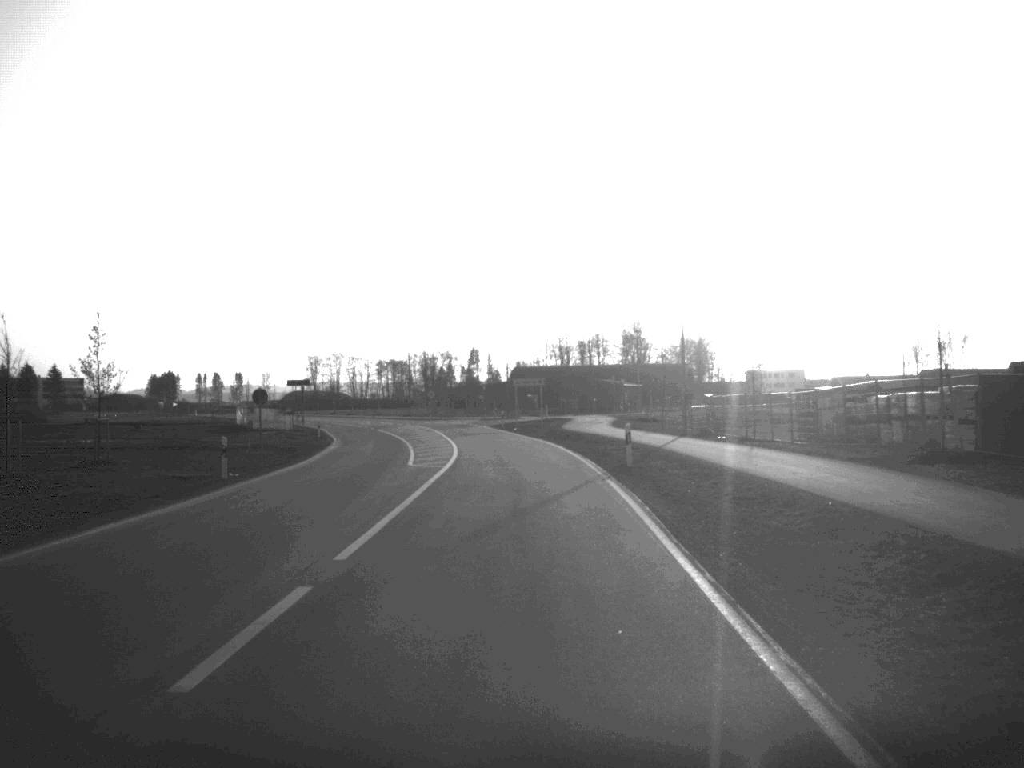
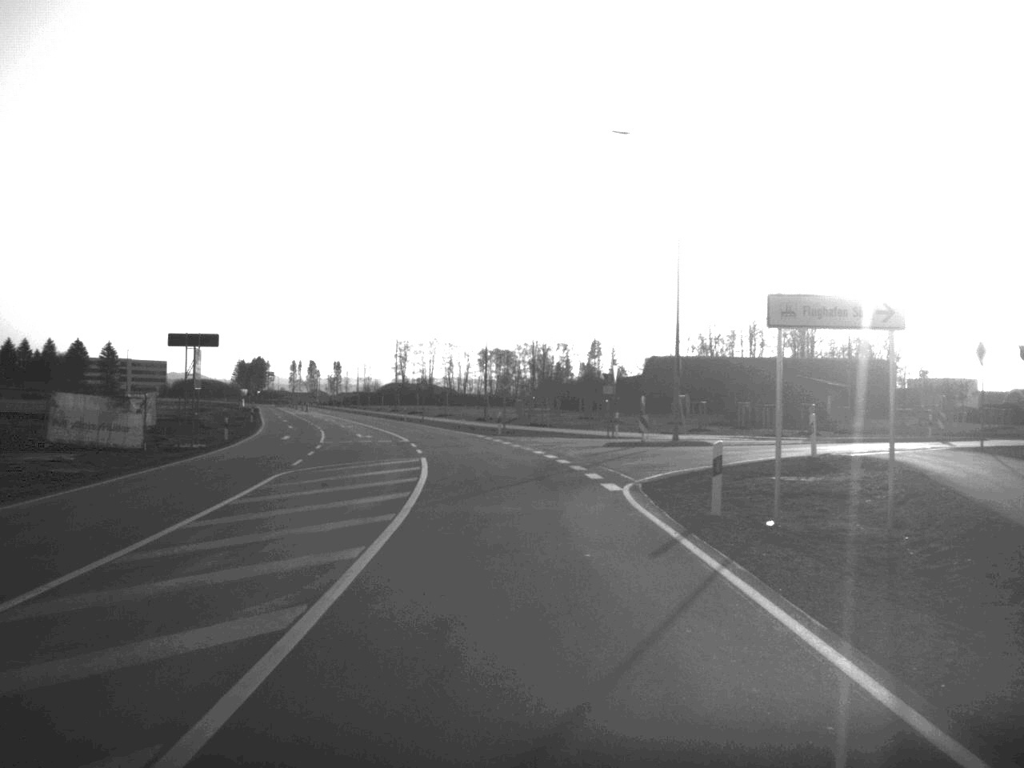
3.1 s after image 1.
(-2.3, +63.0) m; -5°
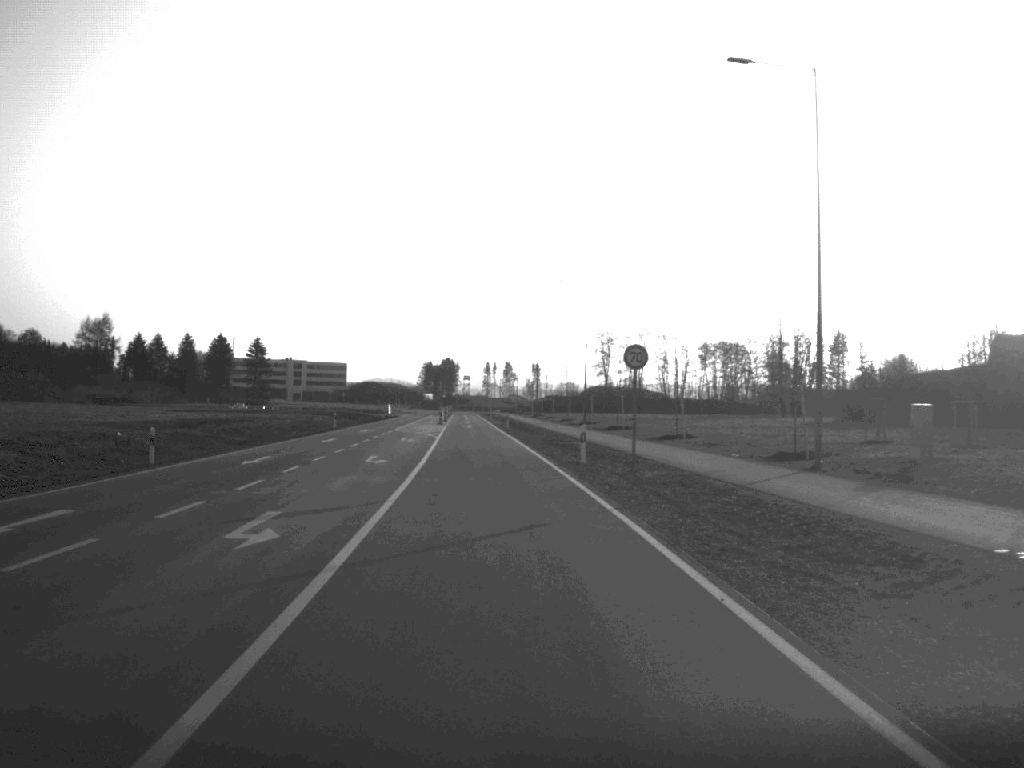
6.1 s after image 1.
(-4.9, +62.2) m; -9°
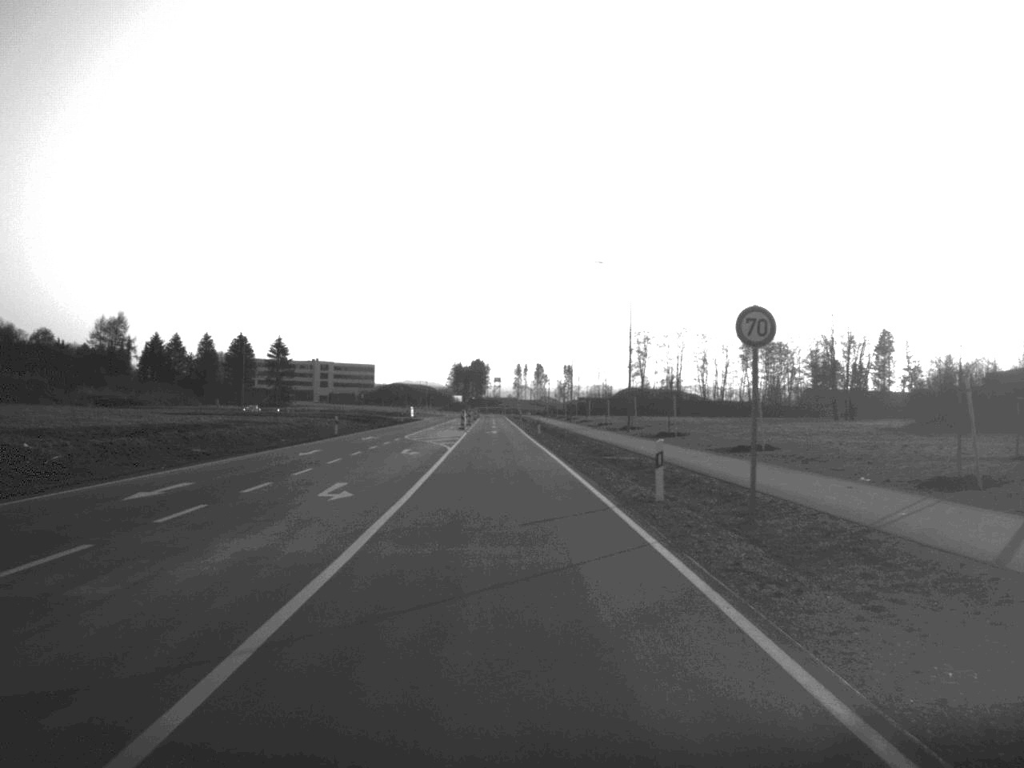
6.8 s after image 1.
(-0.2, +12.5) m; -1°
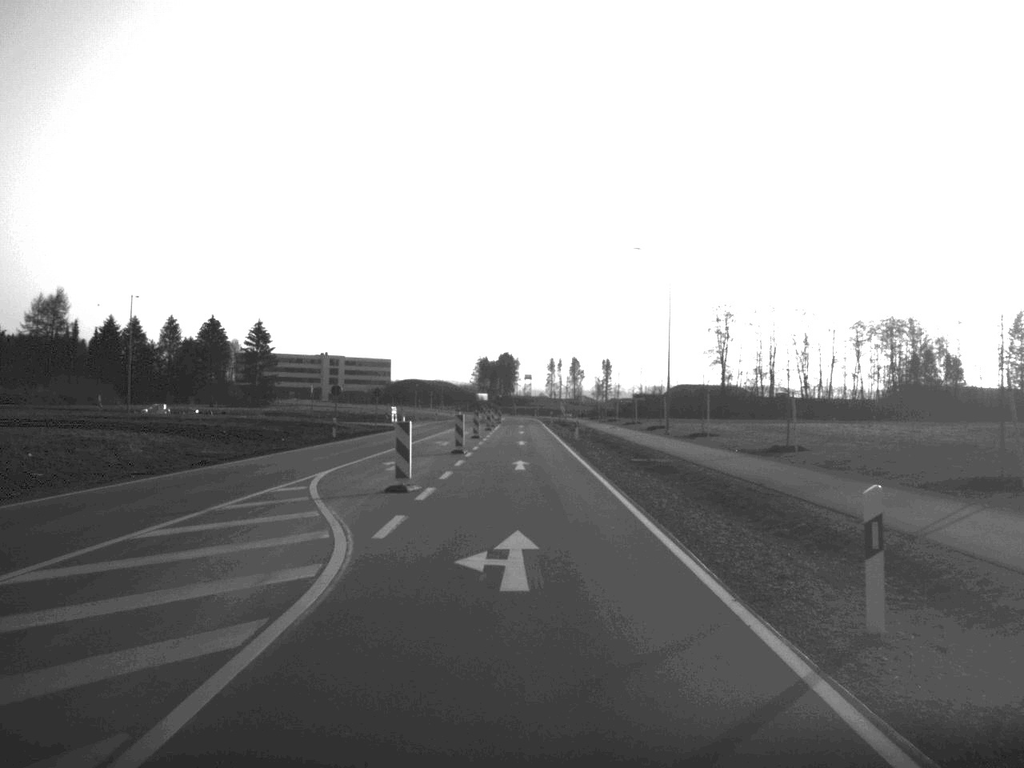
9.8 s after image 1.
(-1.3, +62.4) m; -1°
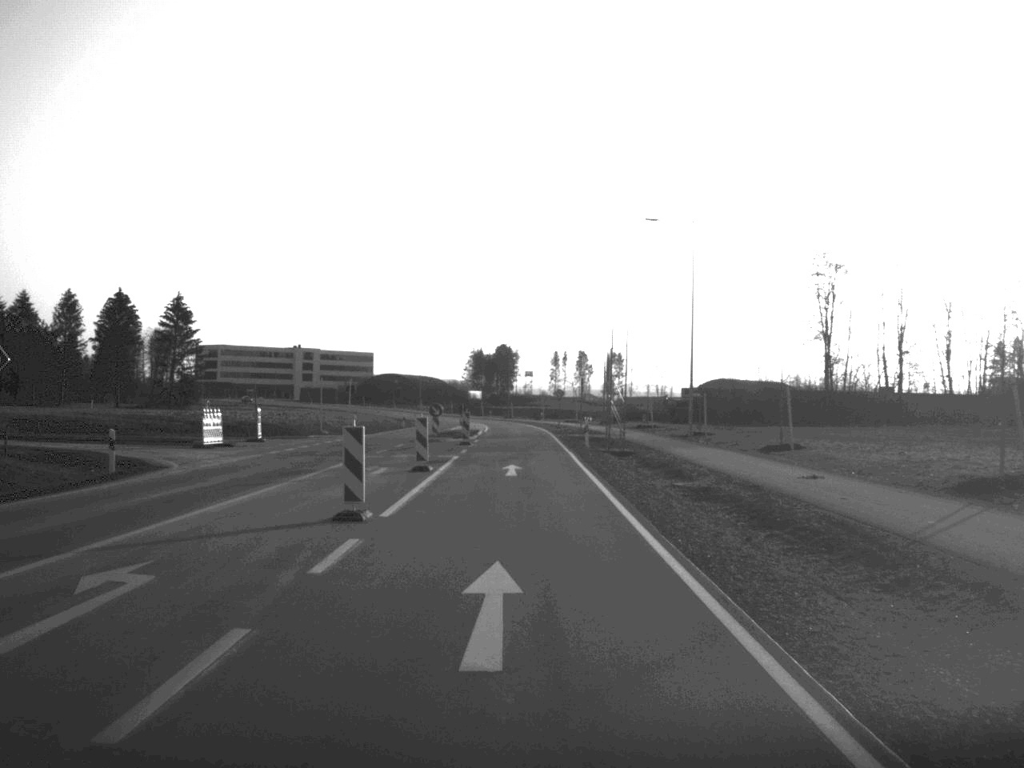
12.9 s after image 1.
(+0.1, +63.0) m; 0°
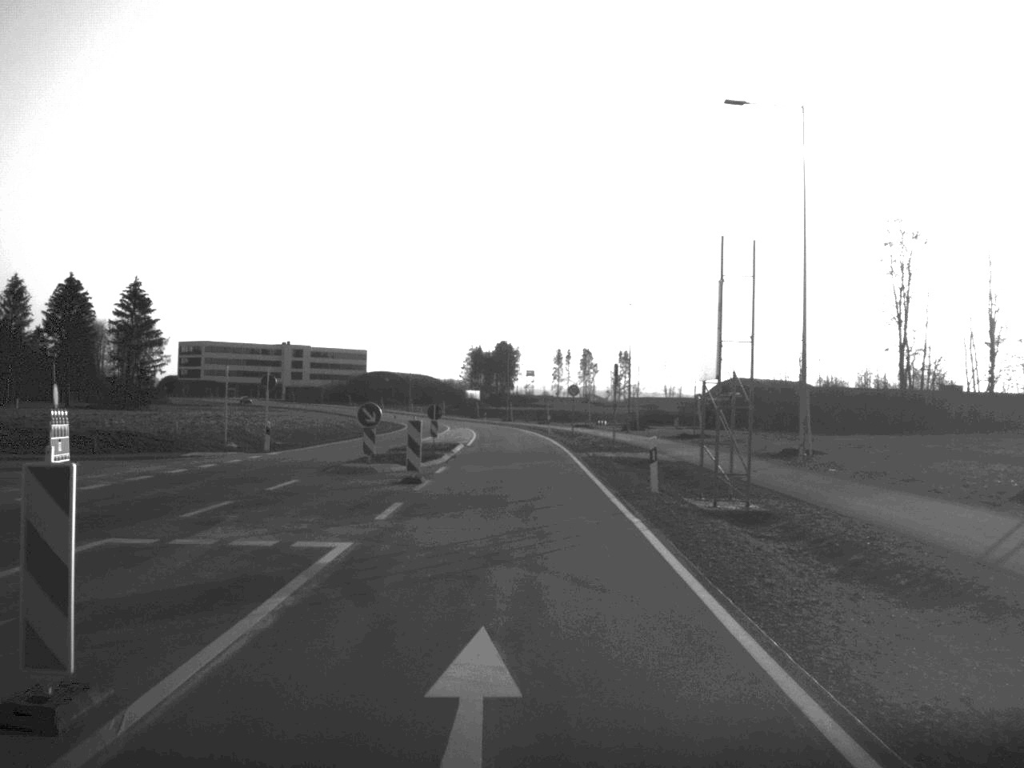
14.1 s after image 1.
(0.0, +23.9) m; 0°
